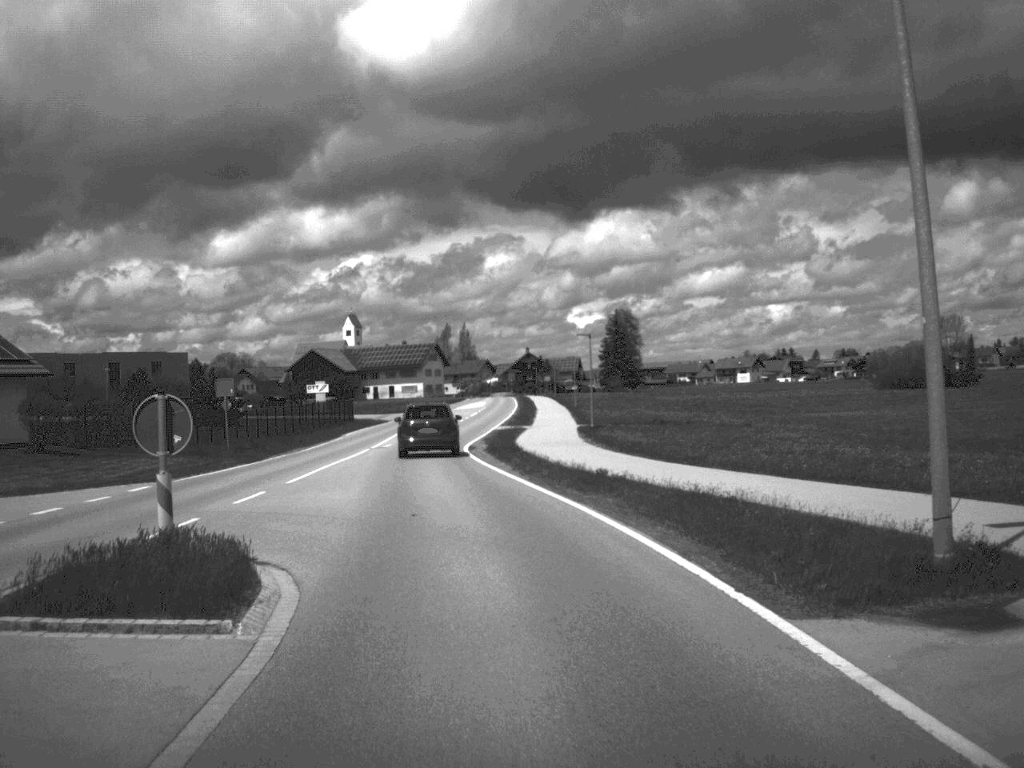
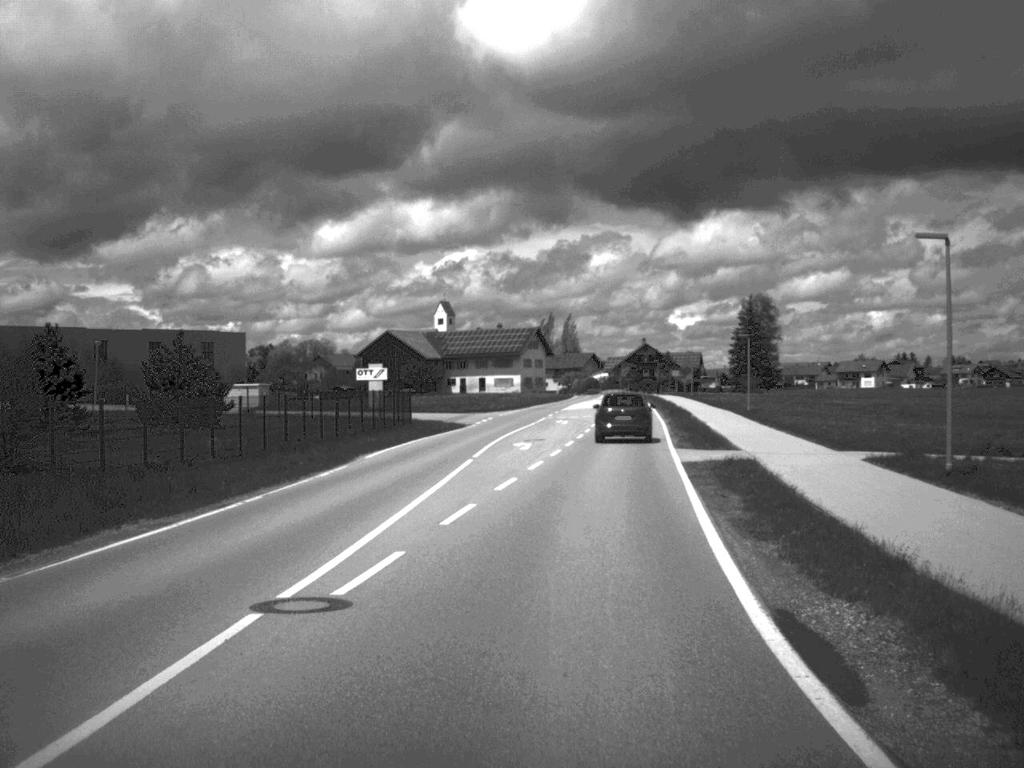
(-3.1, +37.5) m; -4°
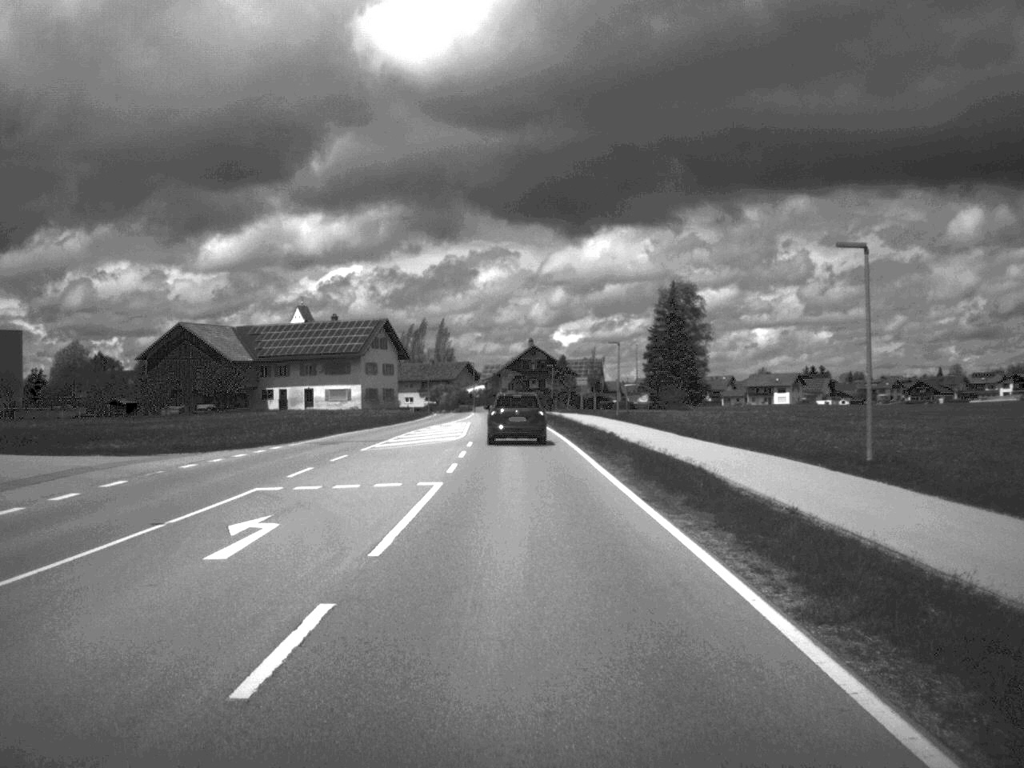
(+3.5, +49.8) m; +5°
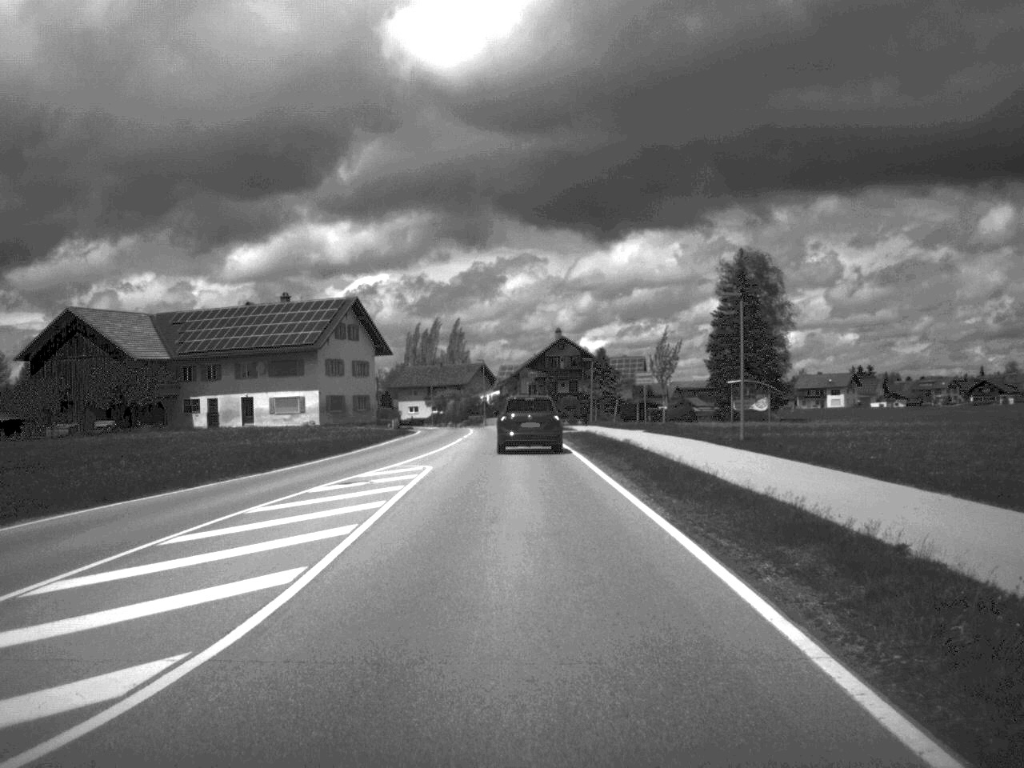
(-0.3, +38.1) m; -1°
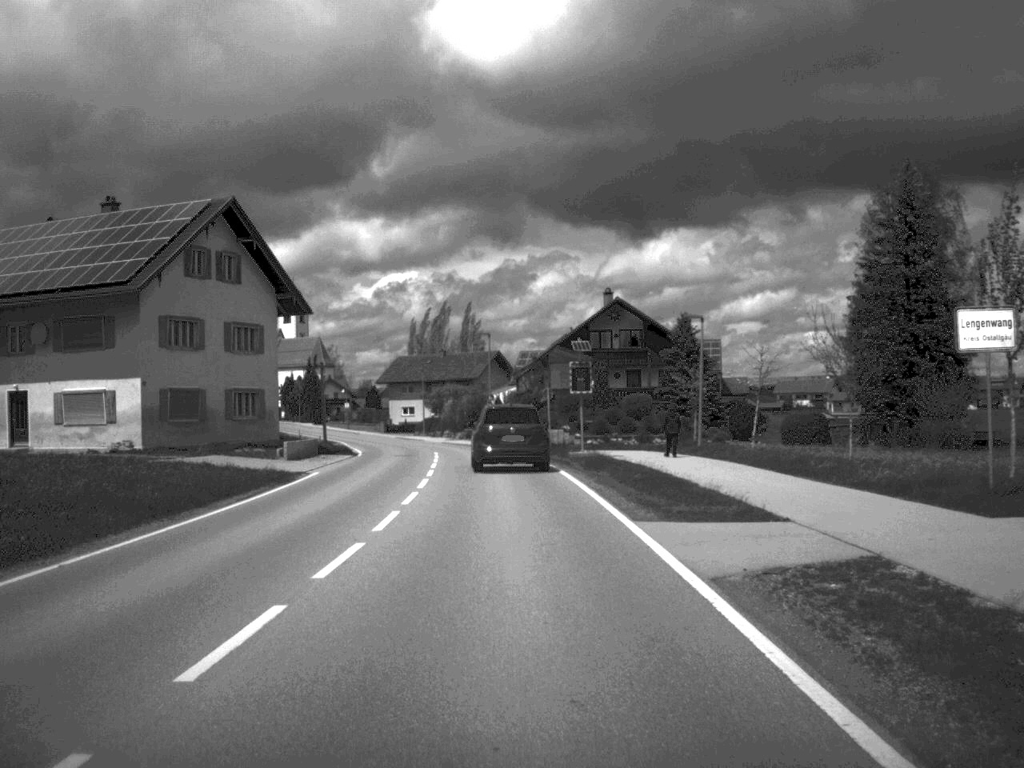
(-0.6, +46.1) m; -1°
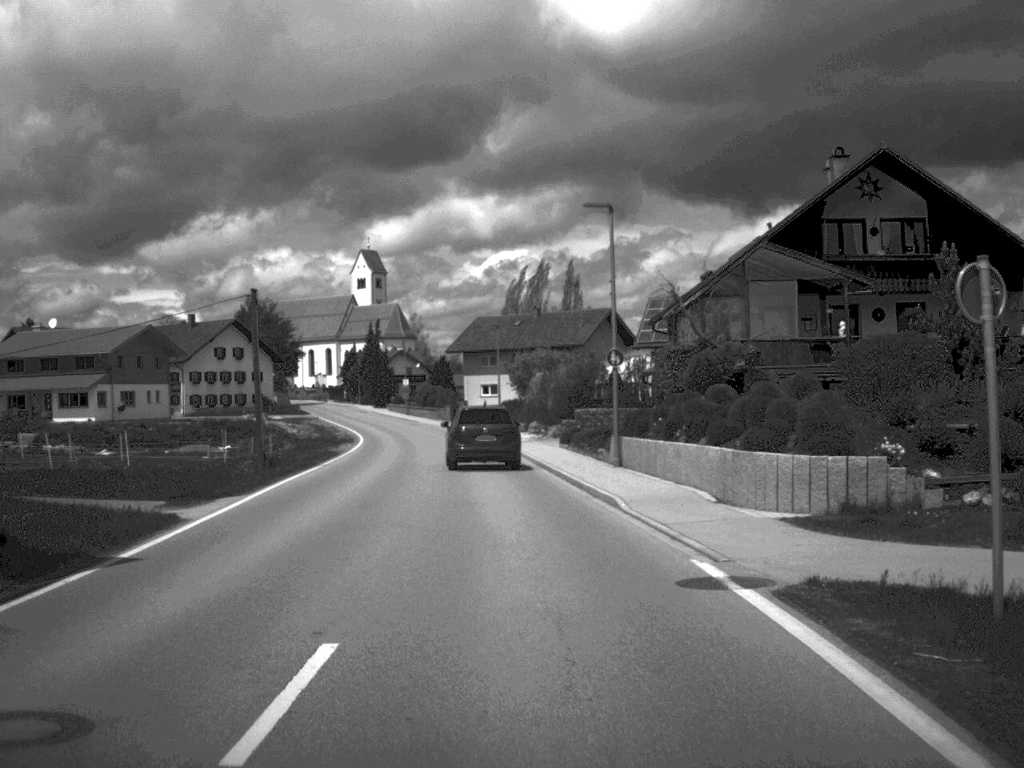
(-1.6, +41.5) m; -5°
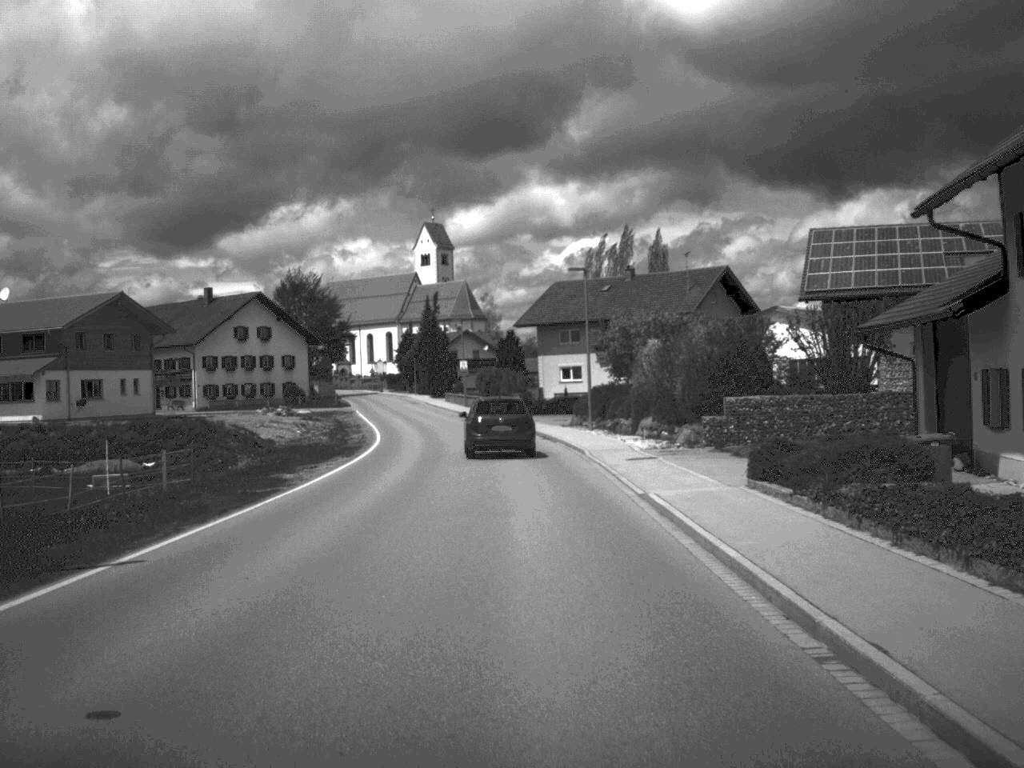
(-0.9, +25.5) m; -4°
